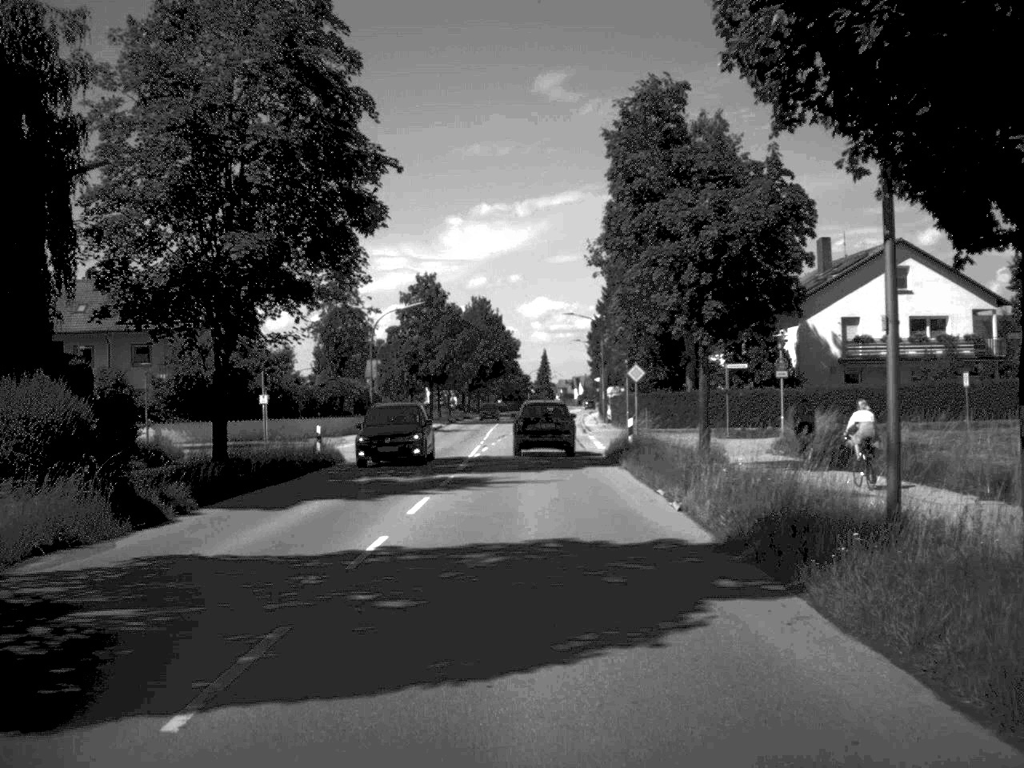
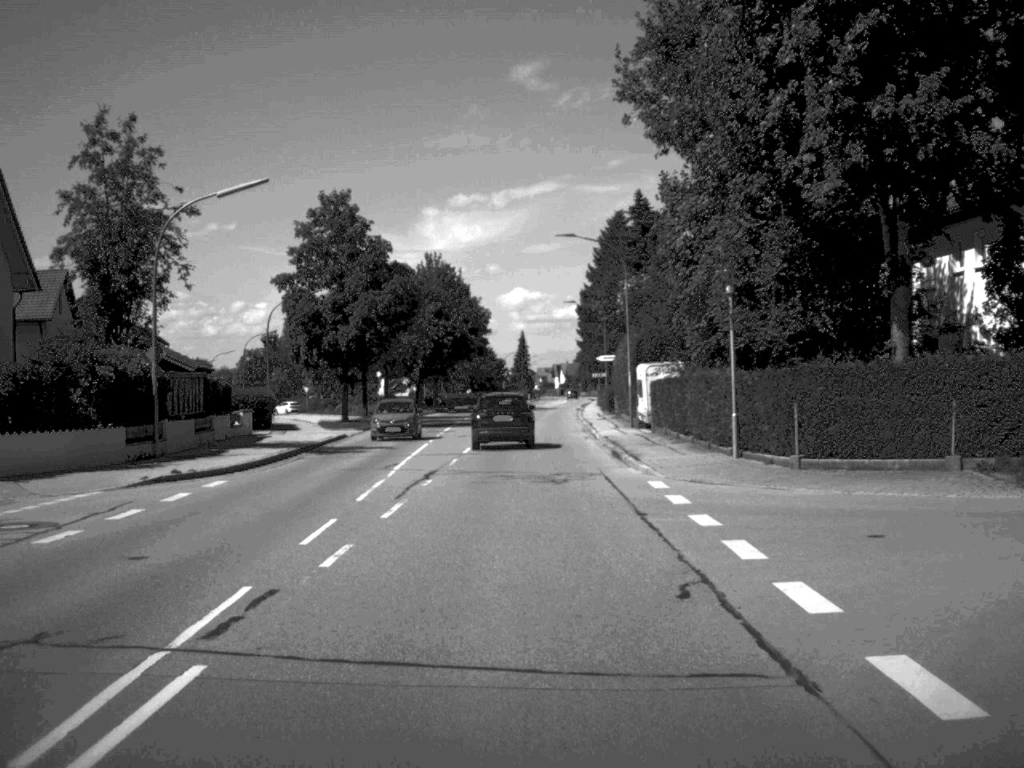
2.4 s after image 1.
(+0.3, +36.6) m; +1°
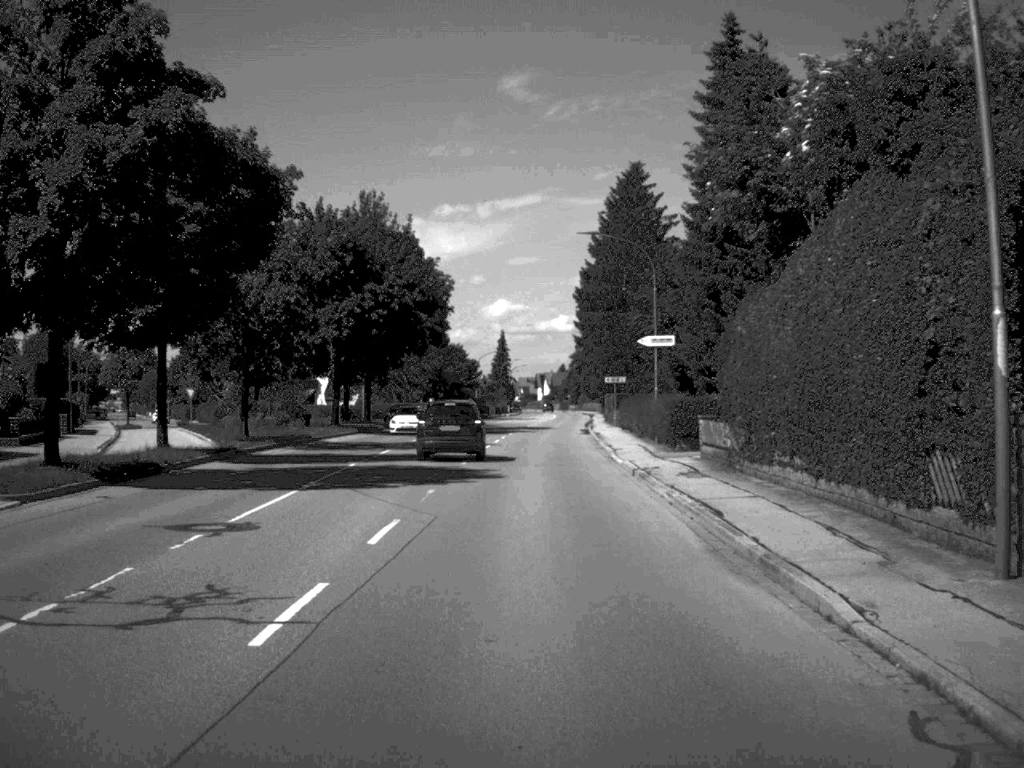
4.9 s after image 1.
(0.0, +38.0) m; +1°
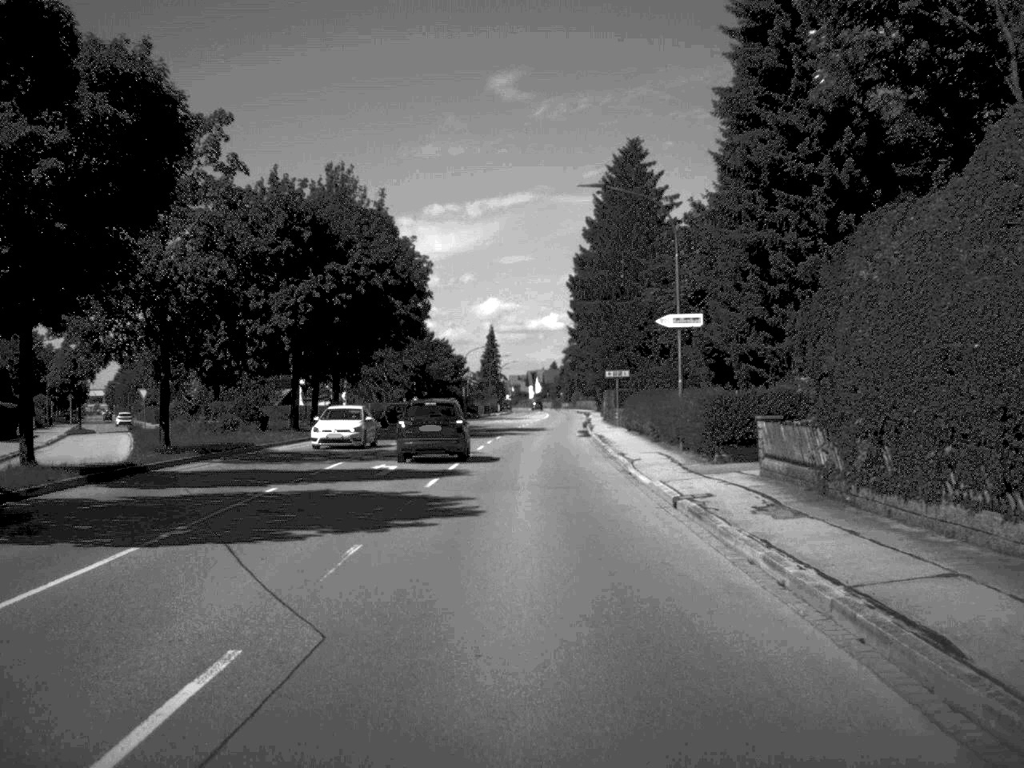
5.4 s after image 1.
(0.0, +9.0) m; 0°
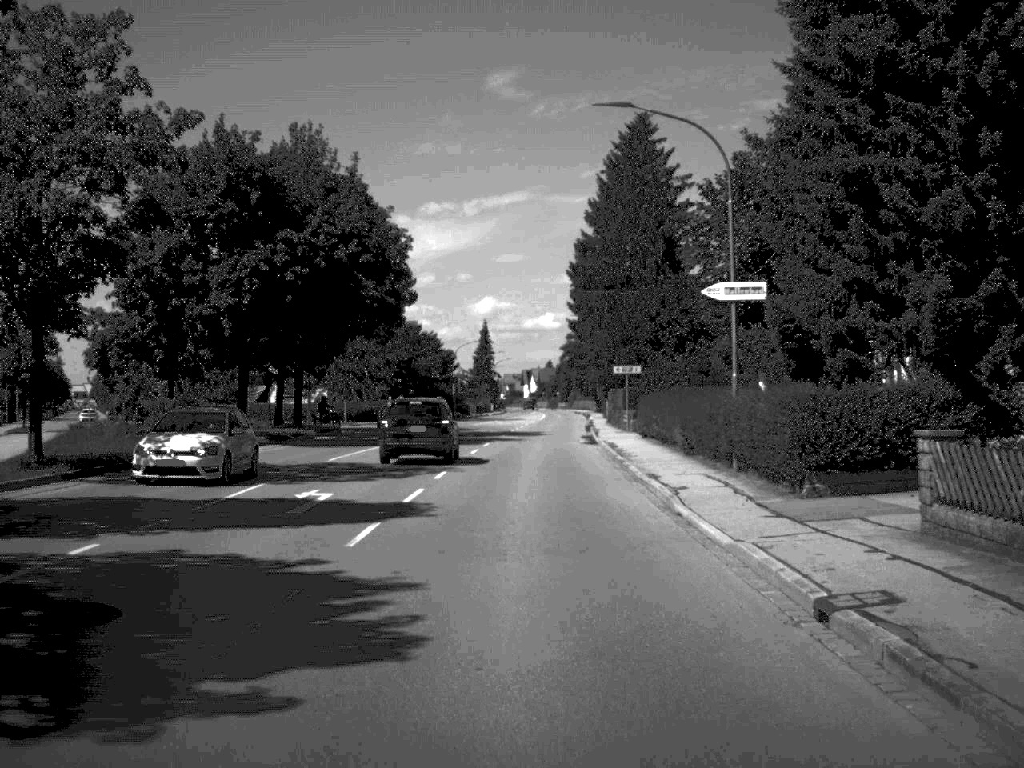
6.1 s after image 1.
(0.0, +9.4) m; 0°
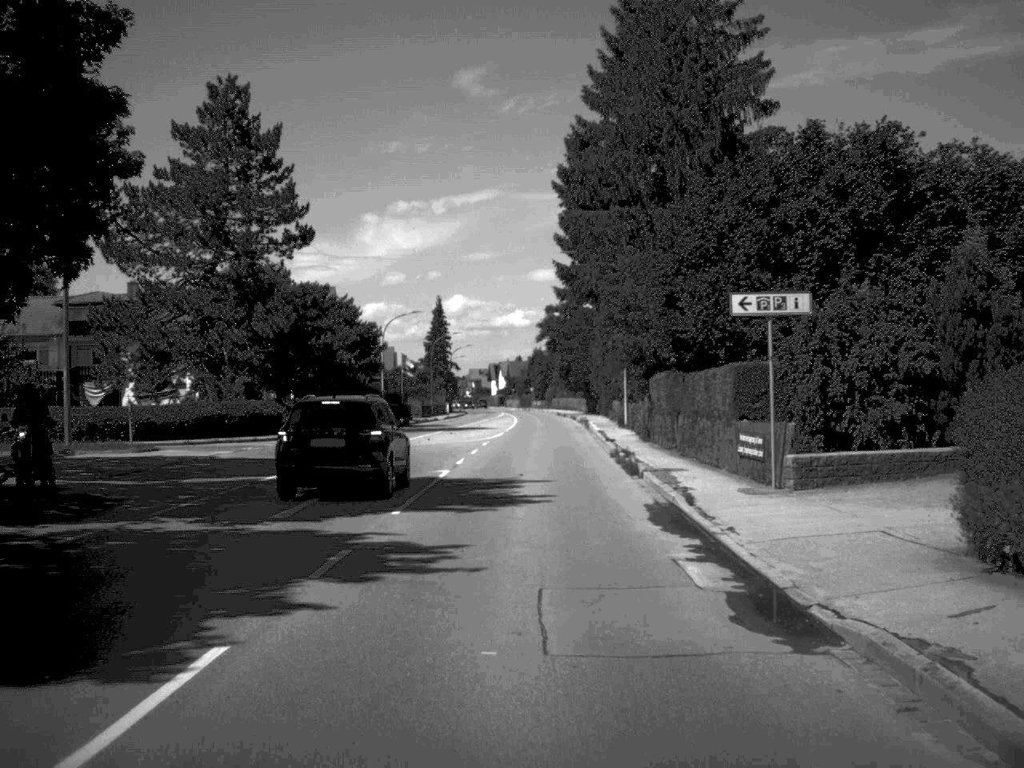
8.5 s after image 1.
(+0.3, +37.8) m; +1°
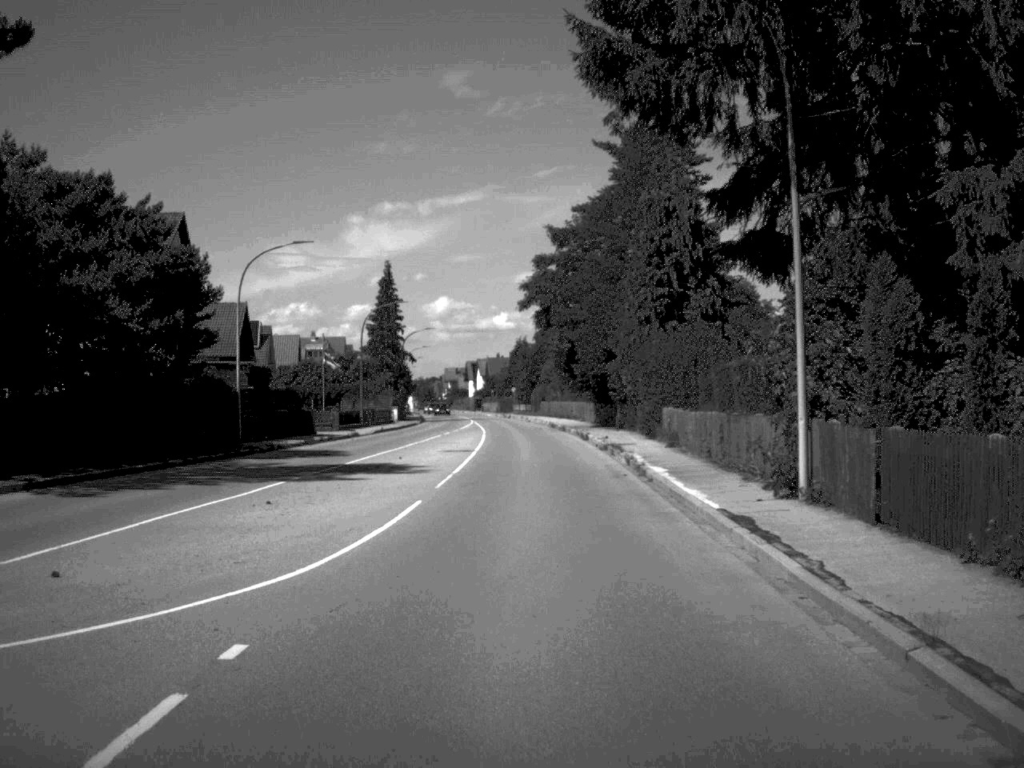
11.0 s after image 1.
(+0.2, +36.5) m; 0°
